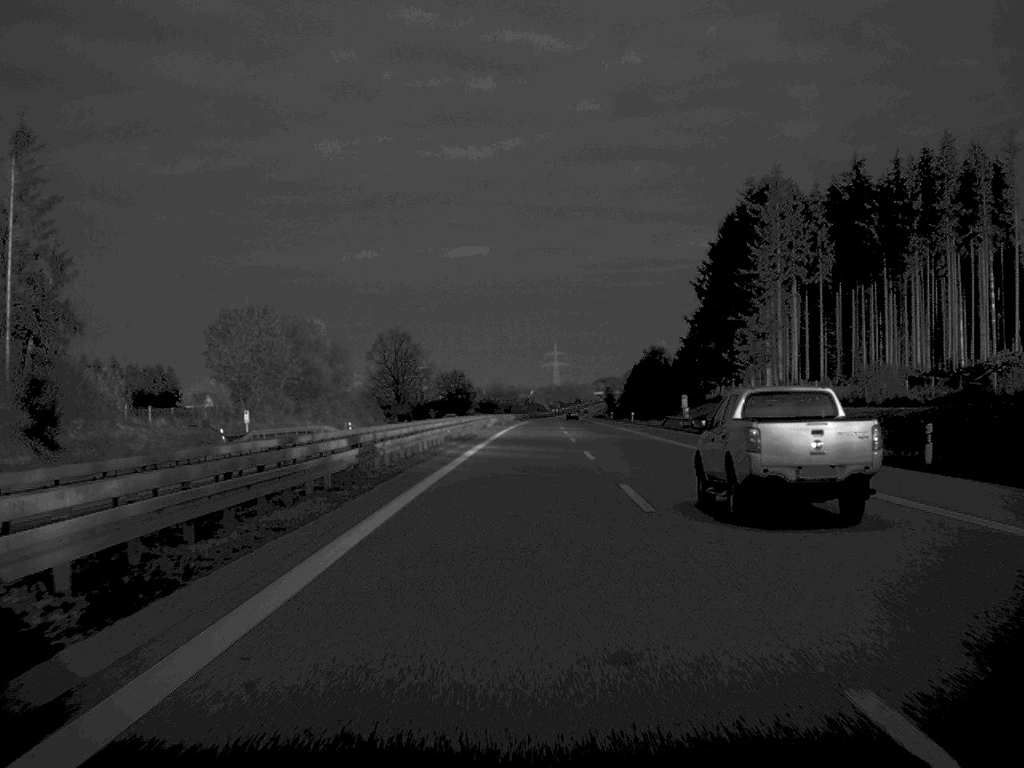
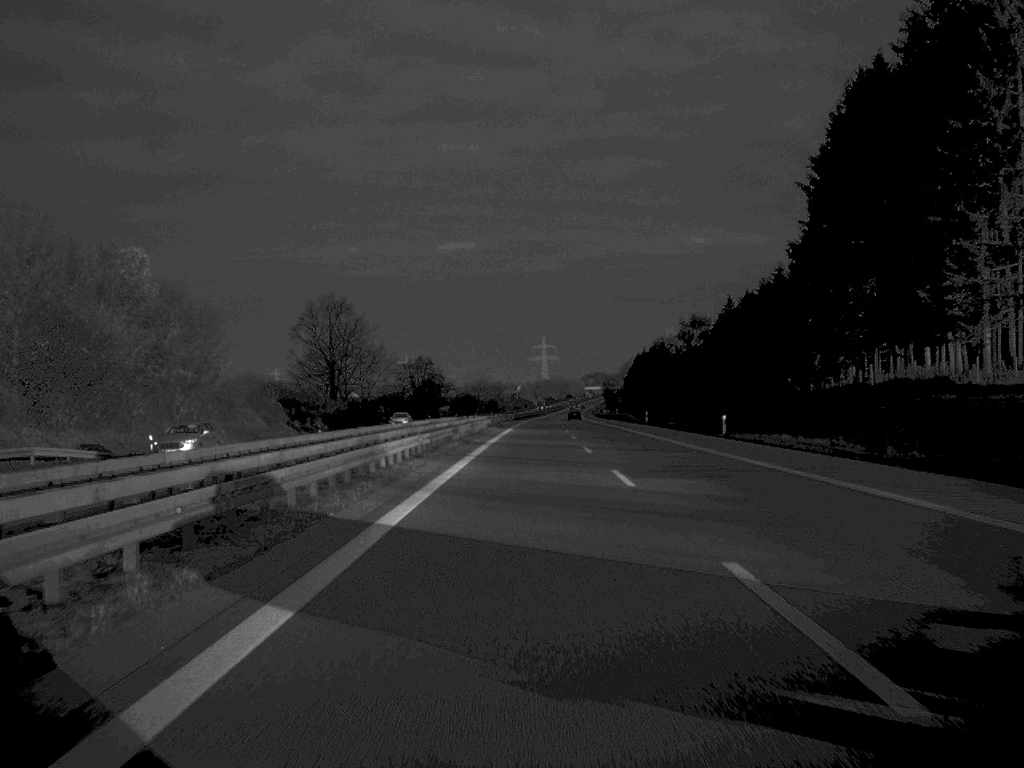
(+0.3, +66.0) m; +1°
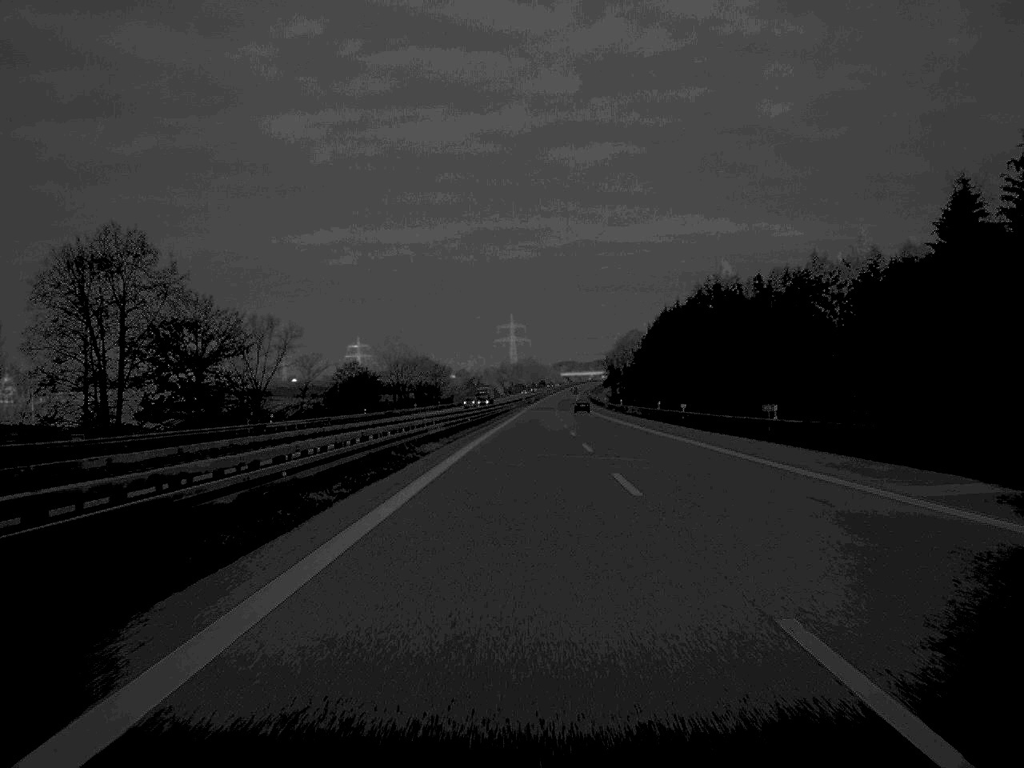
(+2.1, +165.1) m; +1°
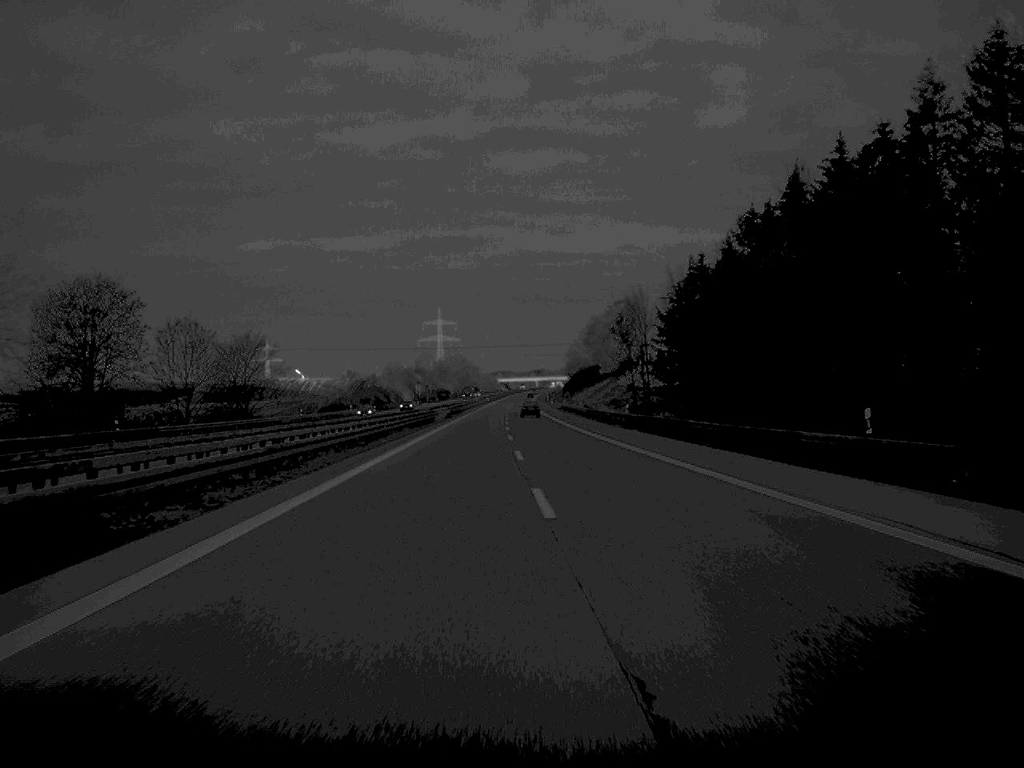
(+3.1, +165.3) m; +3°
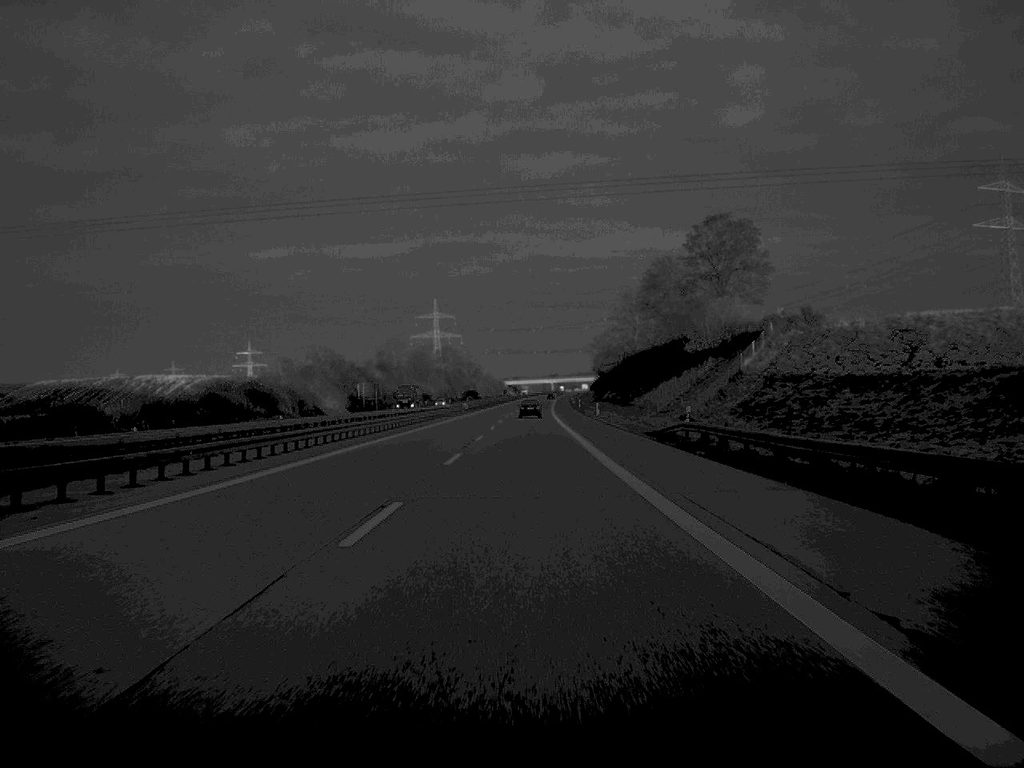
(-0.3, +129.1) m; -1°
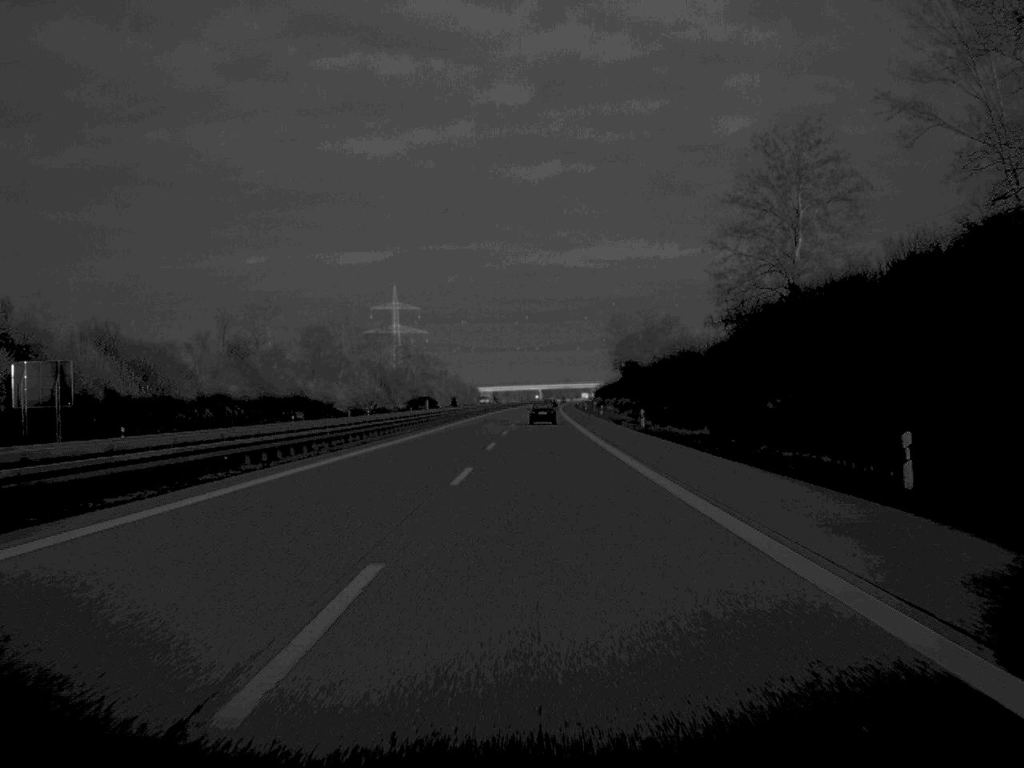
(+0.2, +133.1) m; +1°
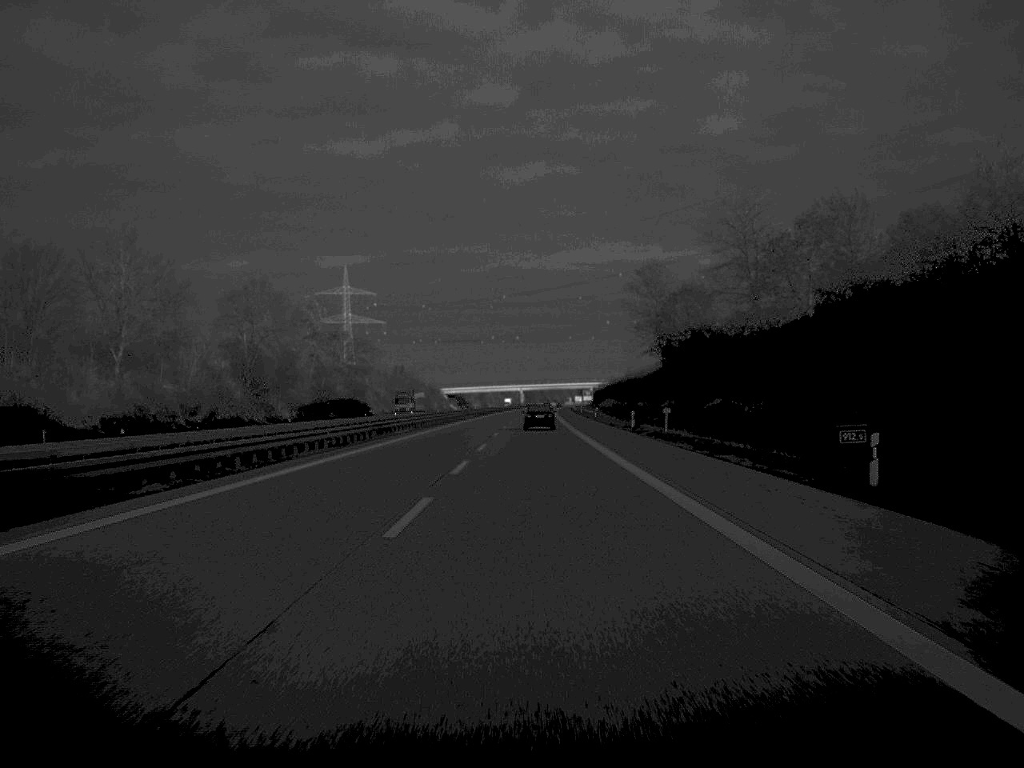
(+0.9, +98.0) m; +1°
